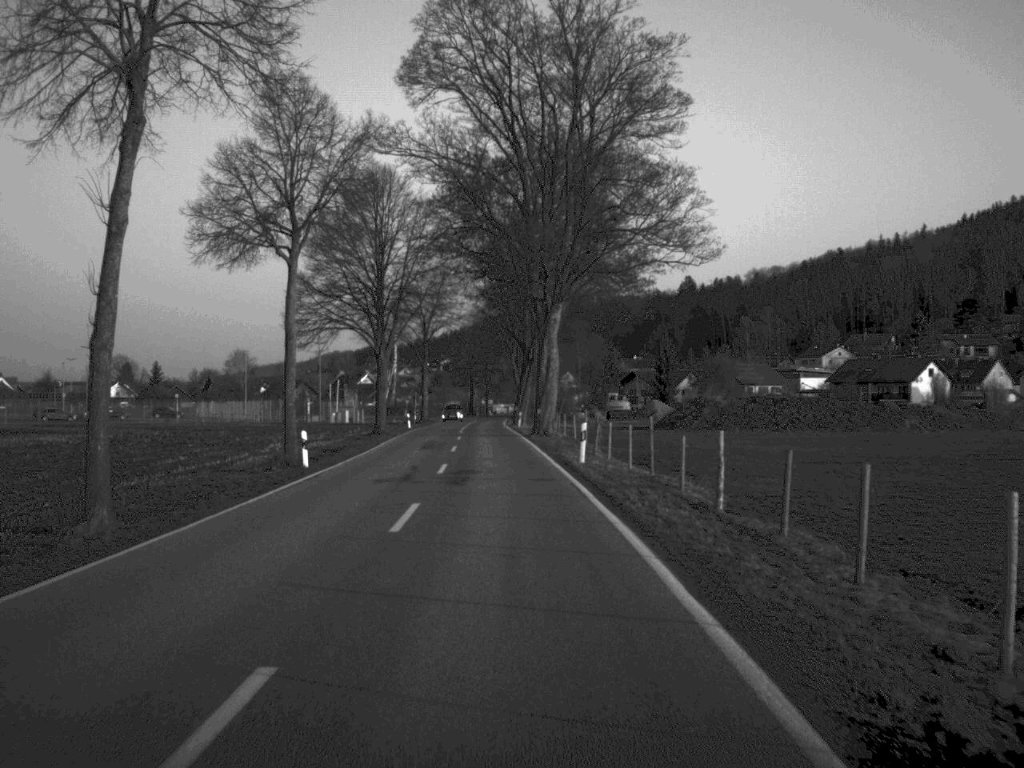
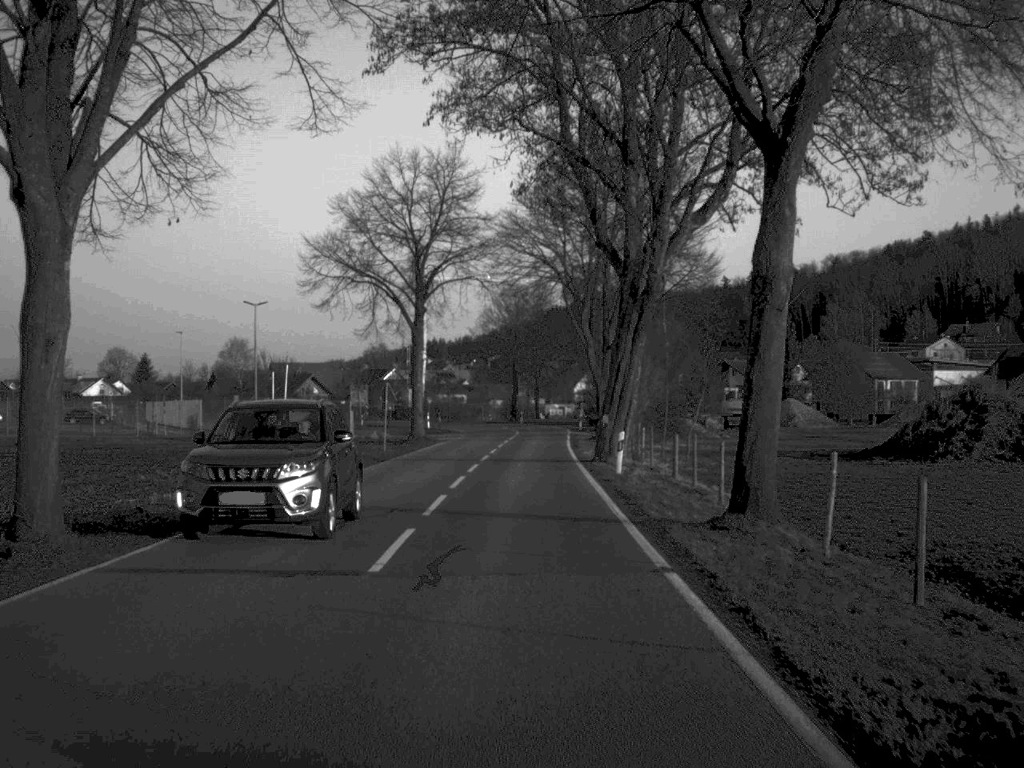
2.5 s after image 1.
(-1.3, +52.1) m; -2°
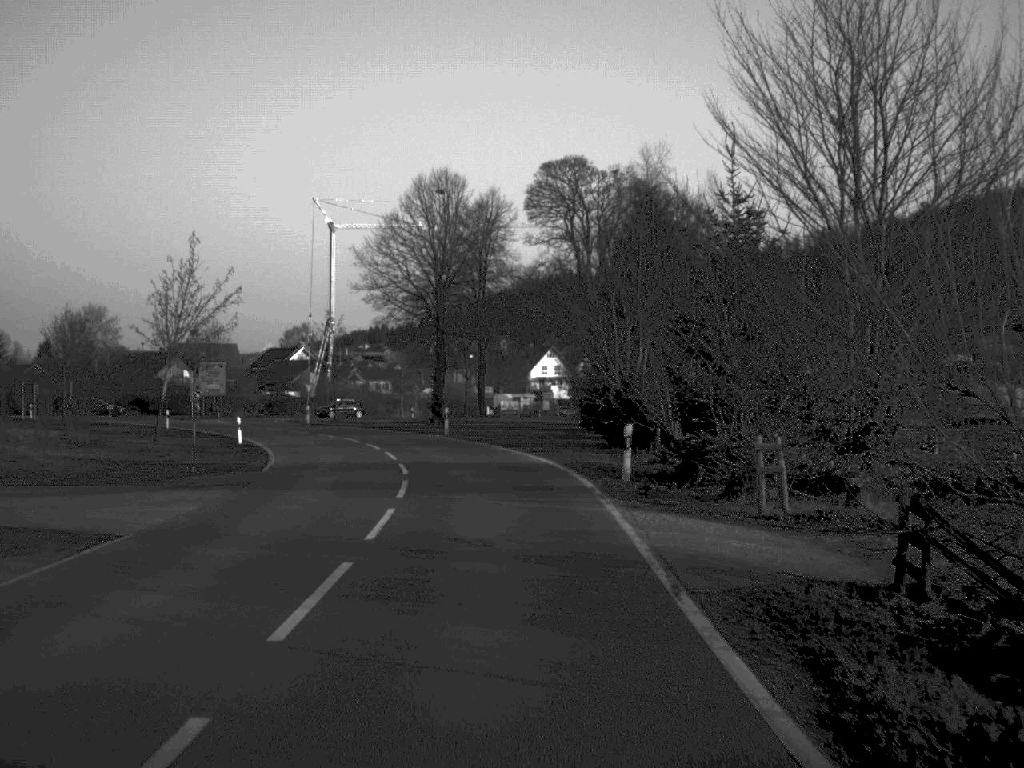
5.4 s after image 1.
(+0.7, +57.2) m; +3°
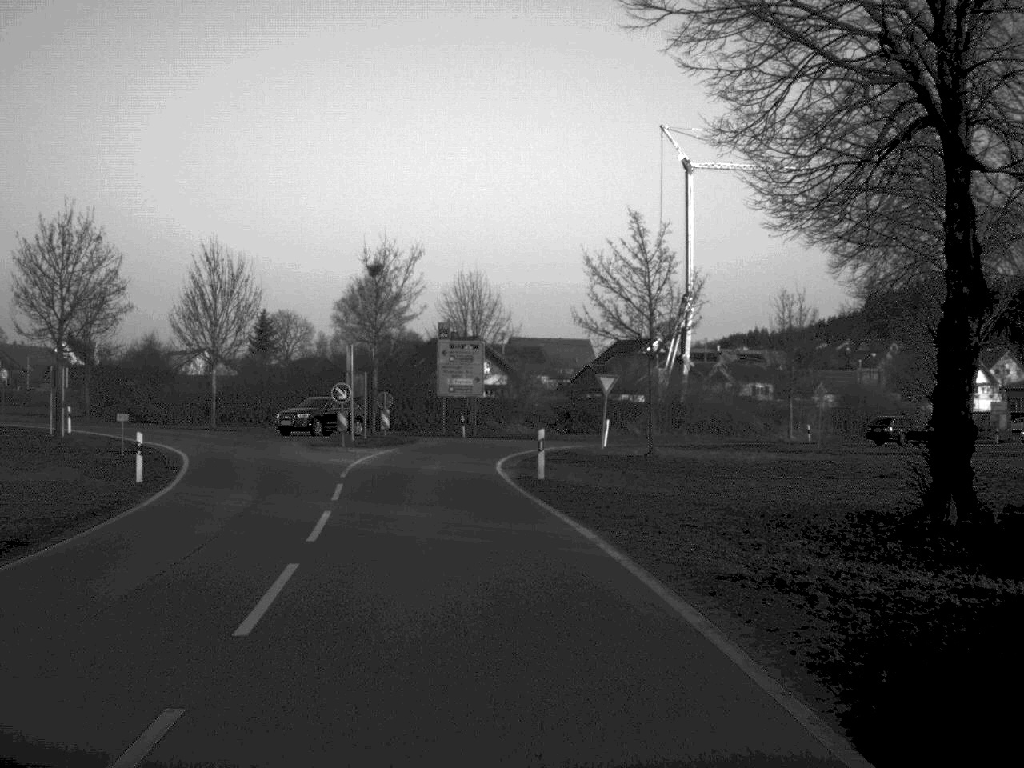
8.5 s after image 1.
(-5.0, +47.3) m; -17°
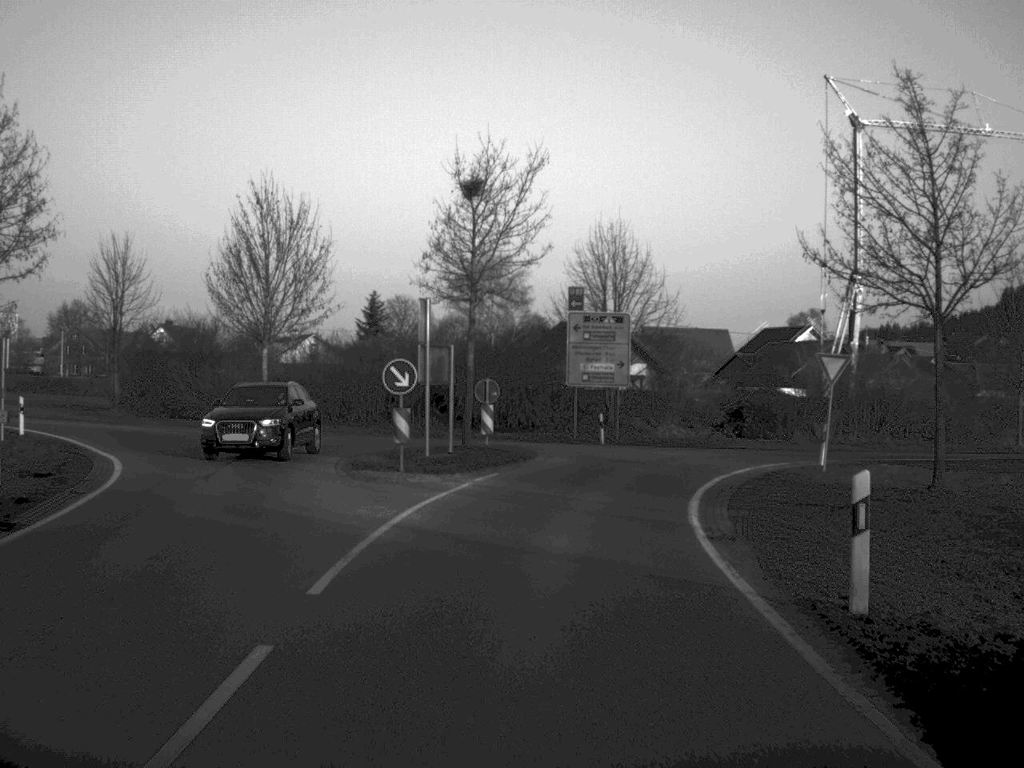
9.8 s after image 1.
(-1.0, +16.7) m; -5°
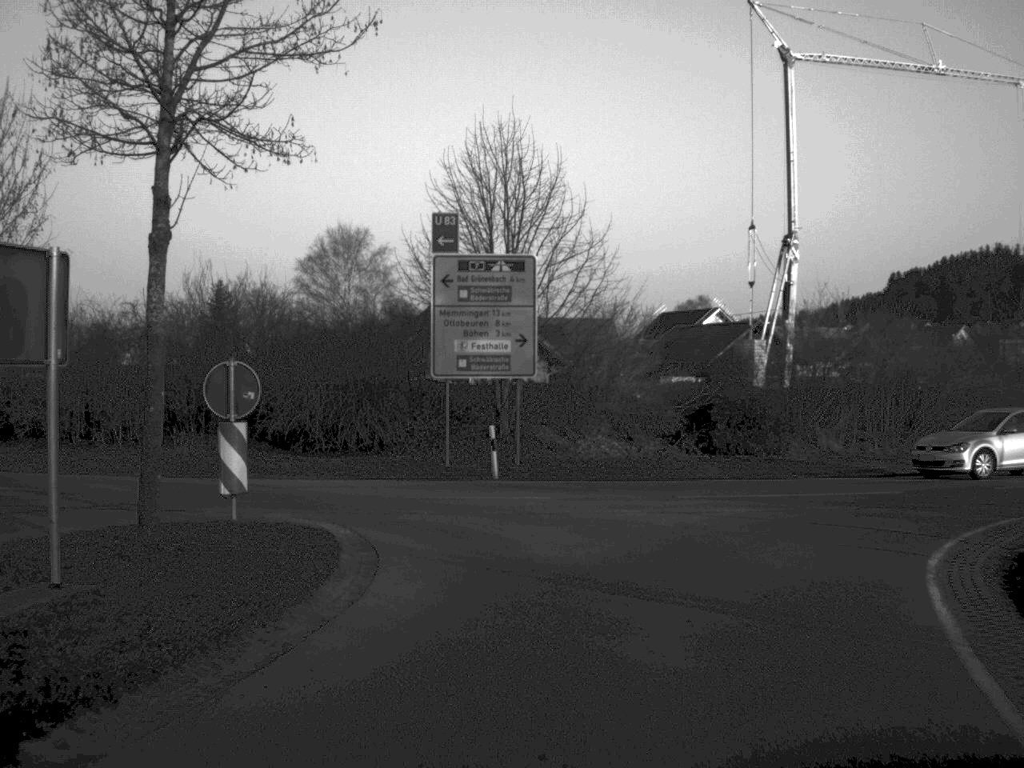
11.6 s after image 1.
(+0.7, +18.7) m; +6°
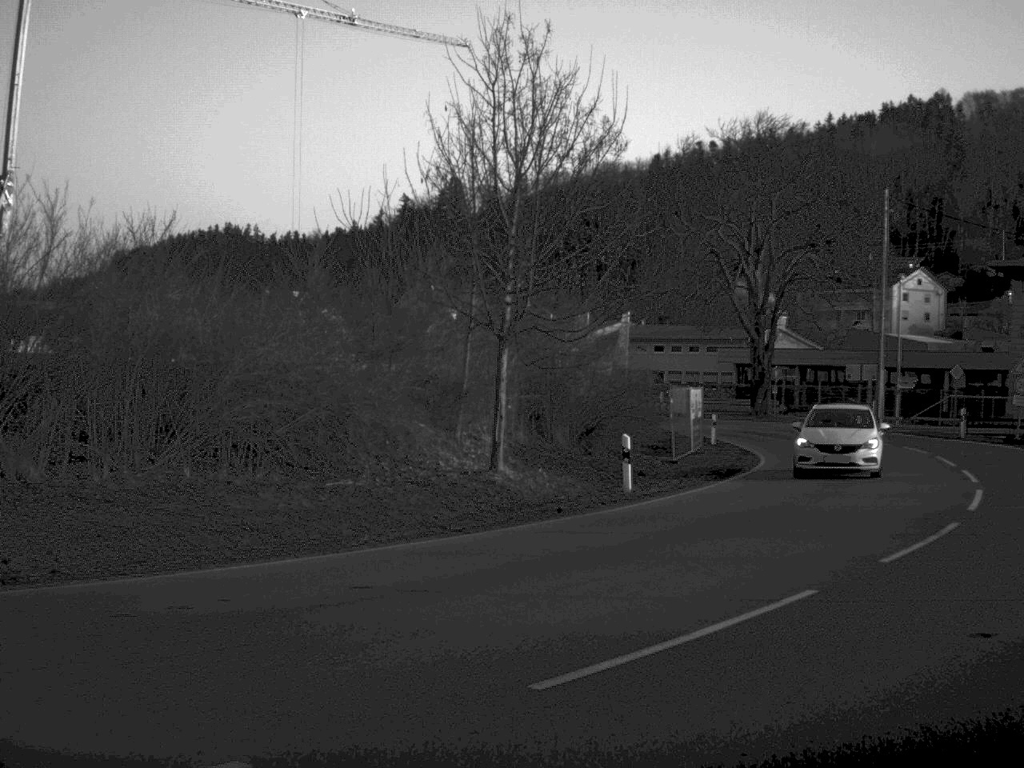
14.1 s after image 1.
(+3.4, +15.8) m; +36°
